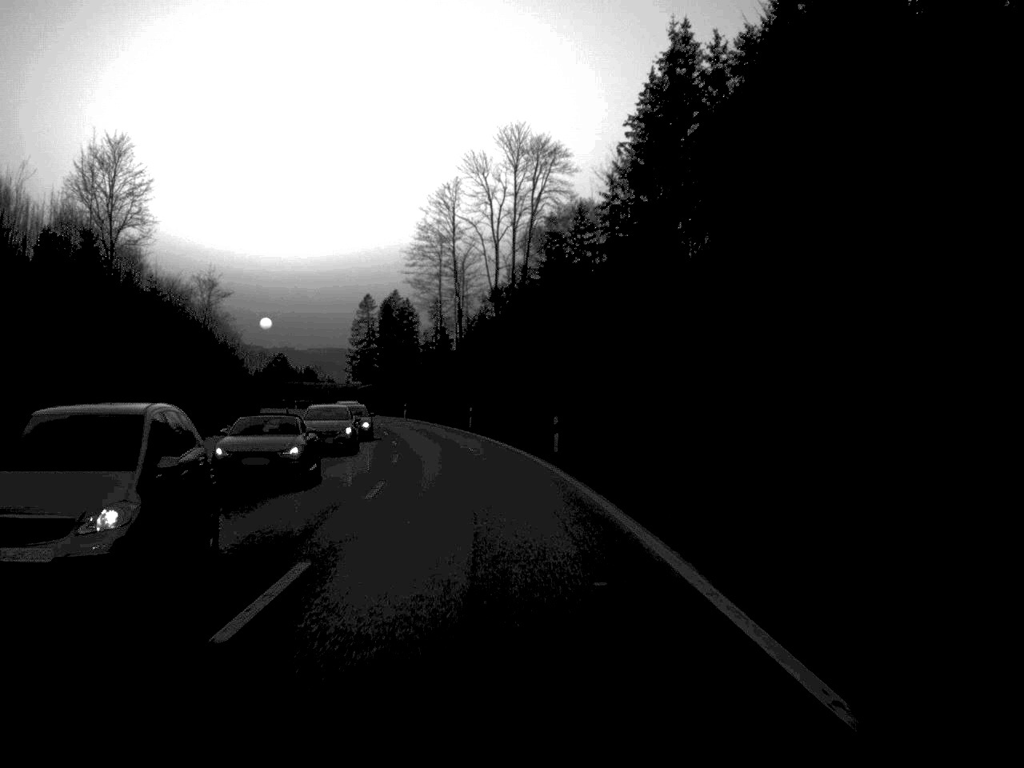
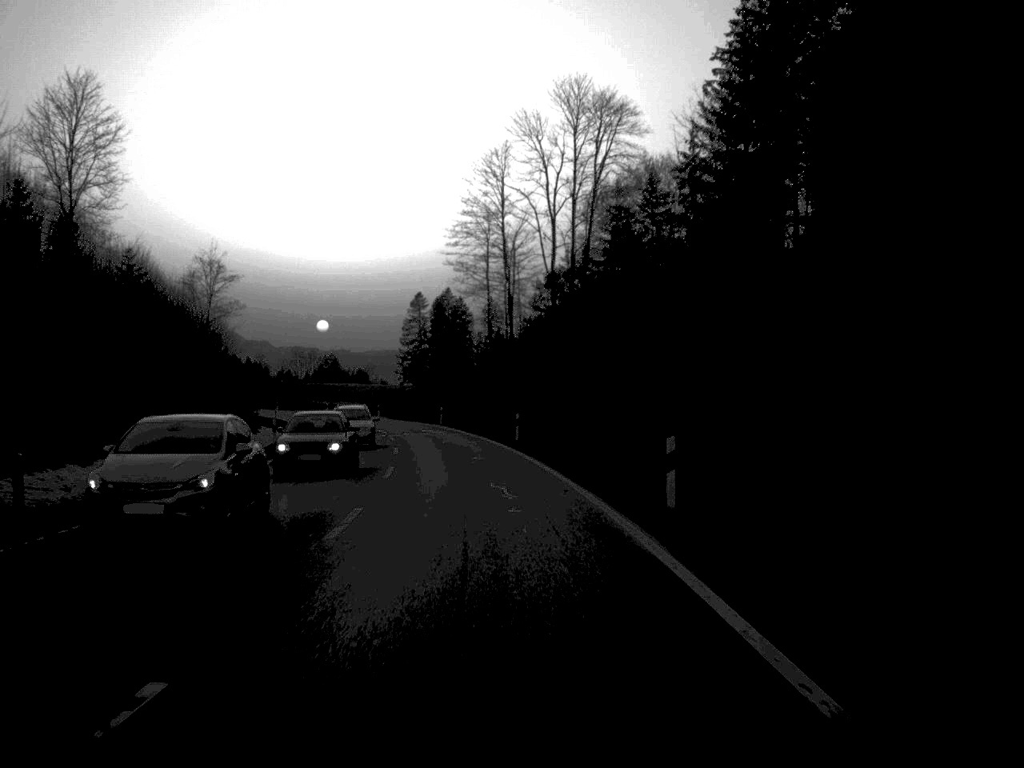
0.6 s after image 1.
(-0.4, +17.3) m; -3°
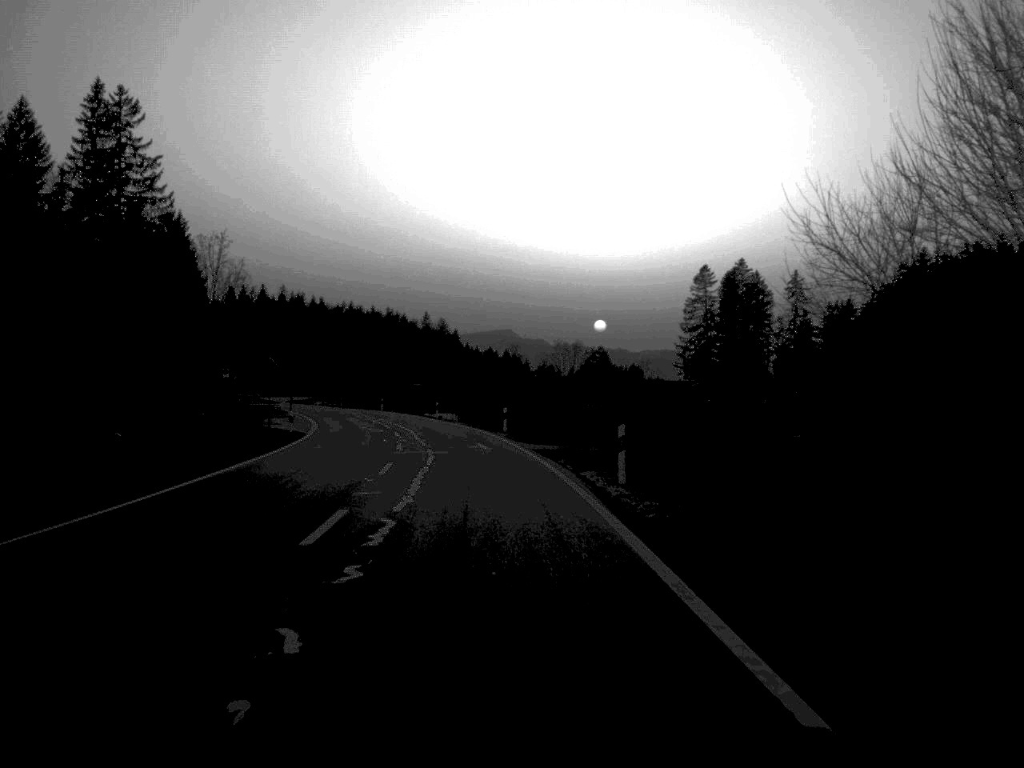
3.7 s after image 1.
(-9.0, +84.4) m; -12°
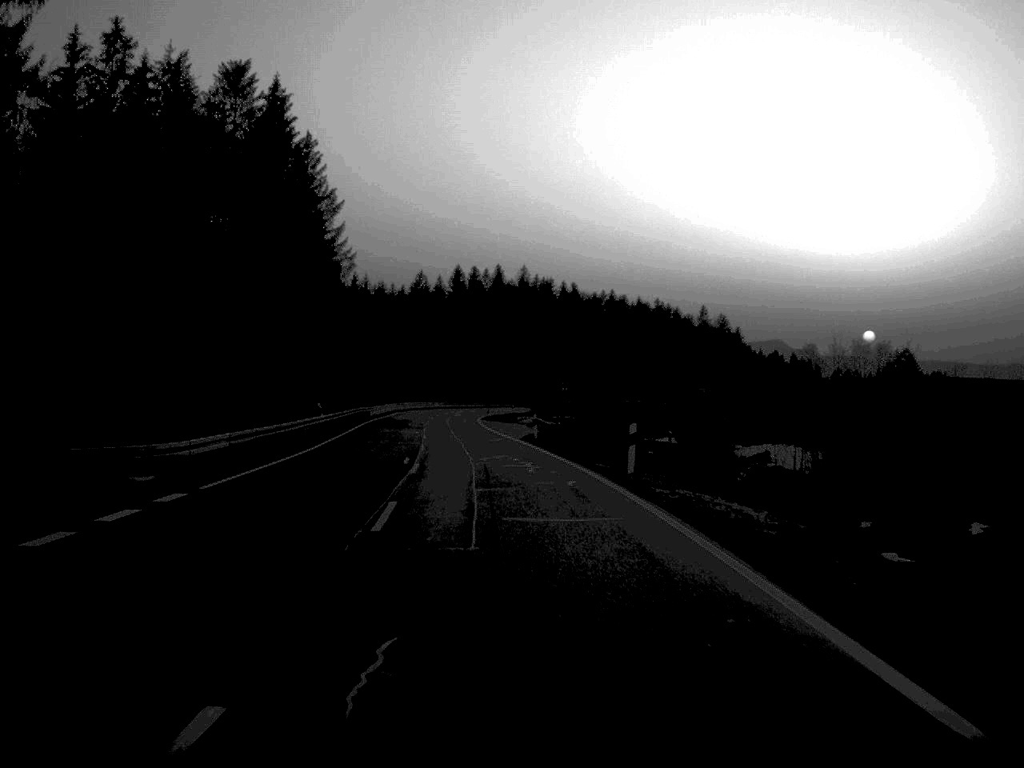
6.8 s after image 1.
(-8.8, +82.9) m; -12°
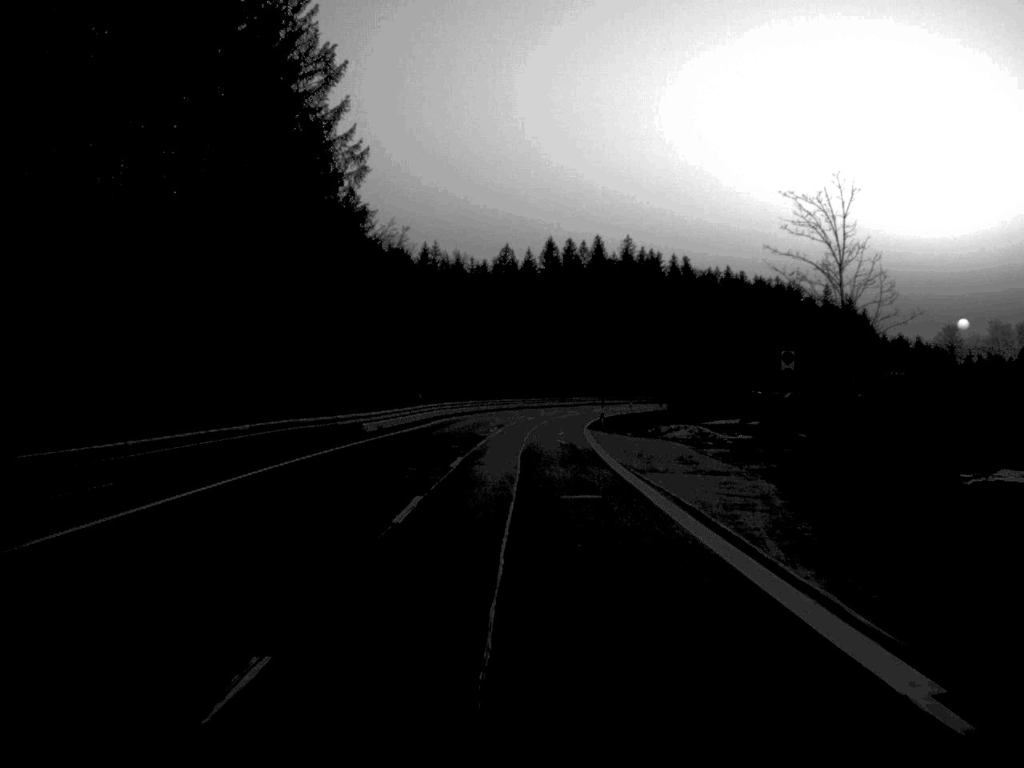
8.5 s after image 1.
(-2.1, +47.0) m; -4°
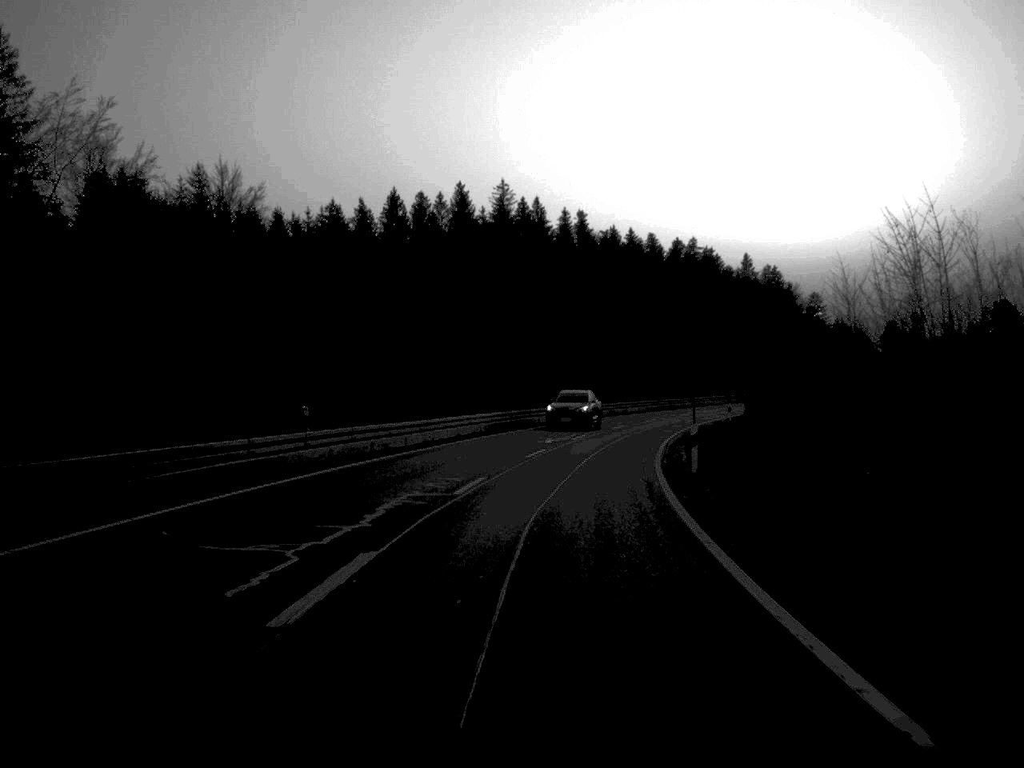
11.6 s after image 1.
(+2.3, +77.8) m; +7°
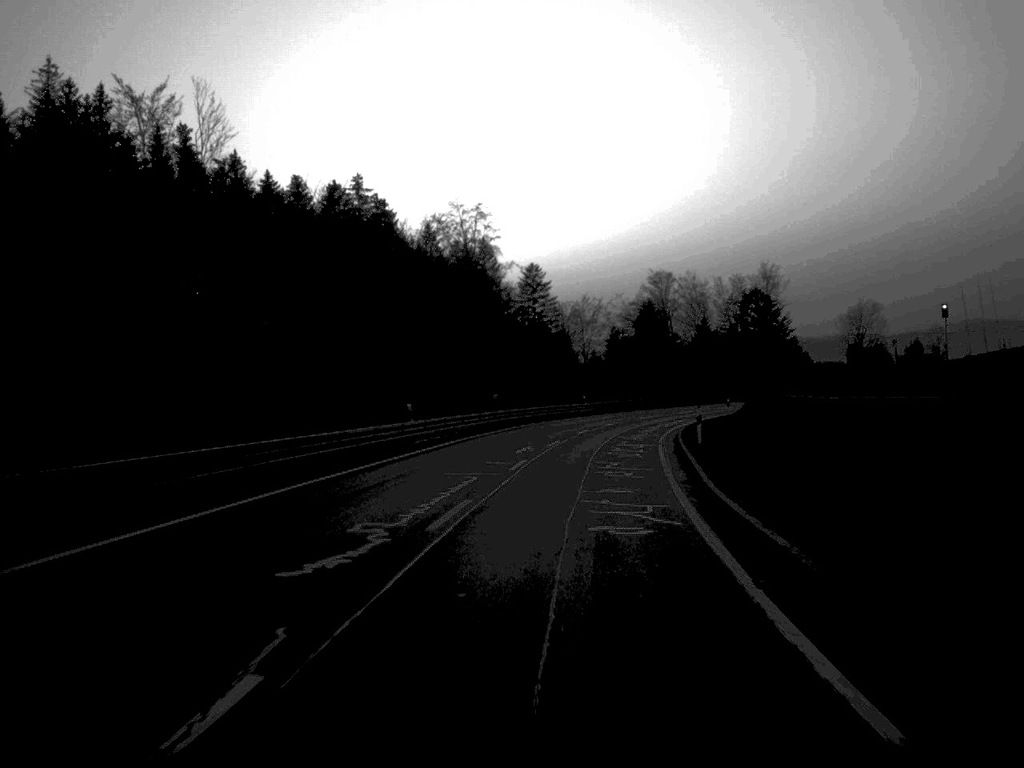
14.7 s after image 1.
(+10.0, +75.1) m; +15°
